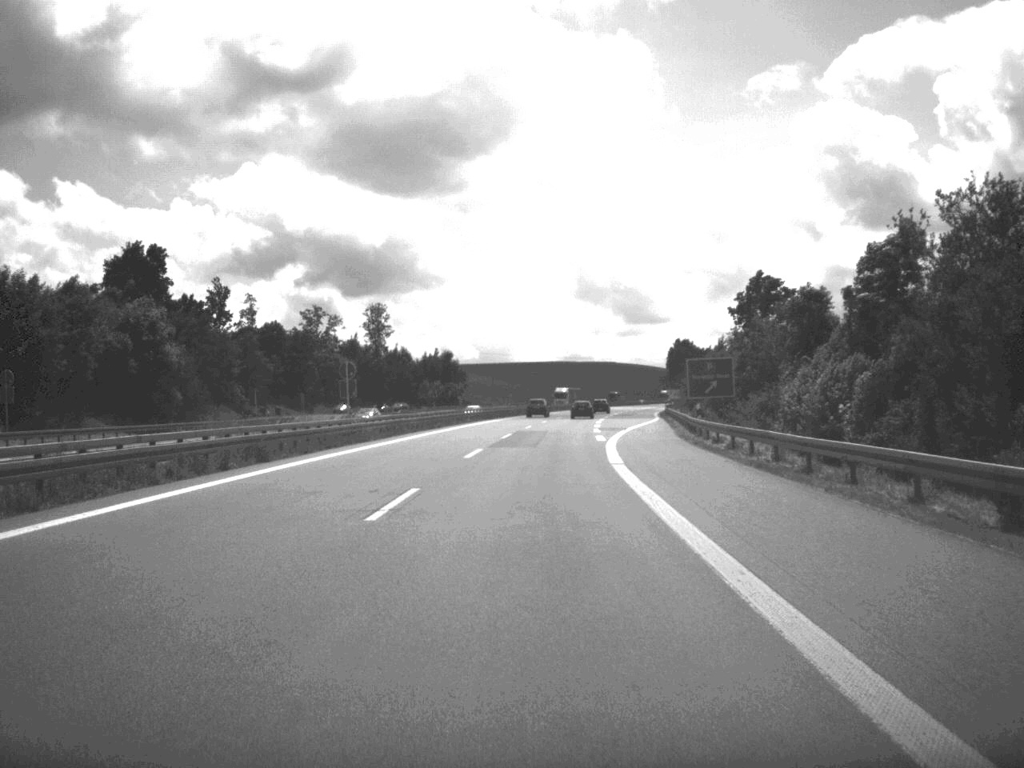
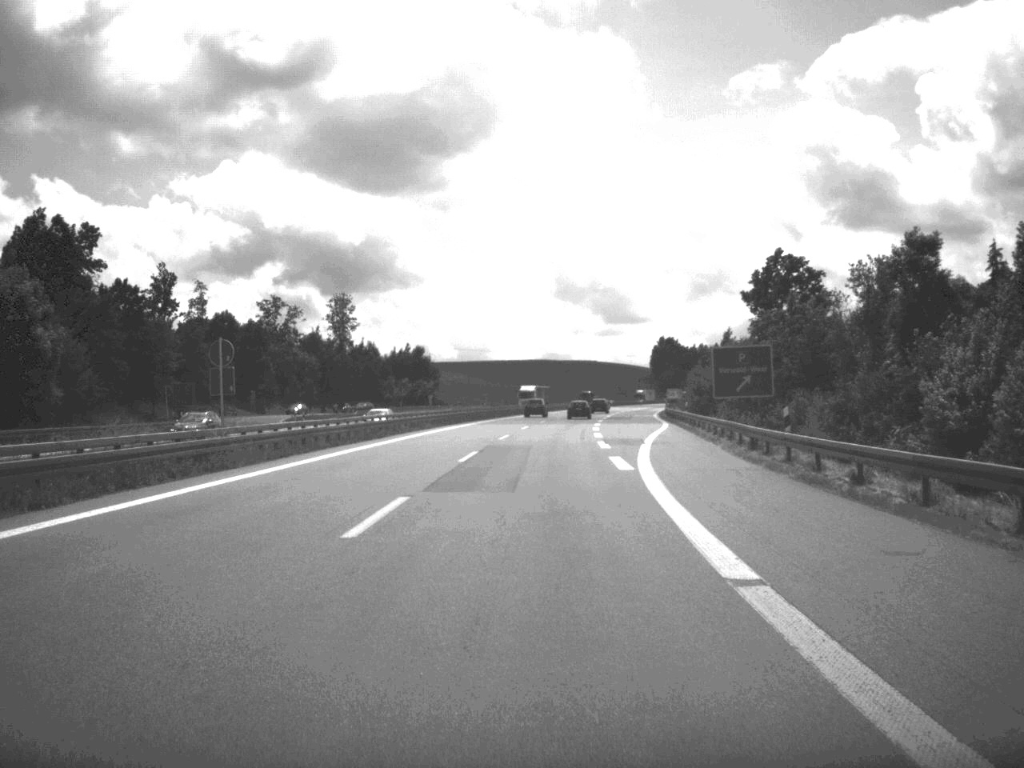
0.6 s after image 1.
(+0.2, +19.9) m; +1°
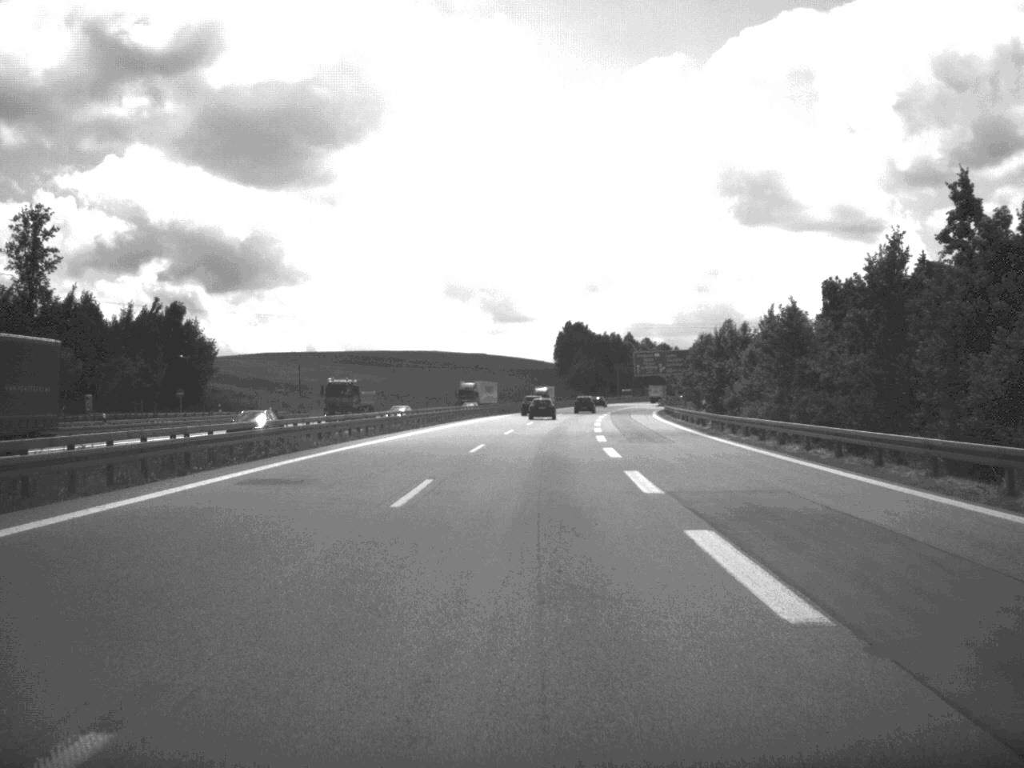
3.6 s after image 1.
(+4.1, +102.3) m; +5°
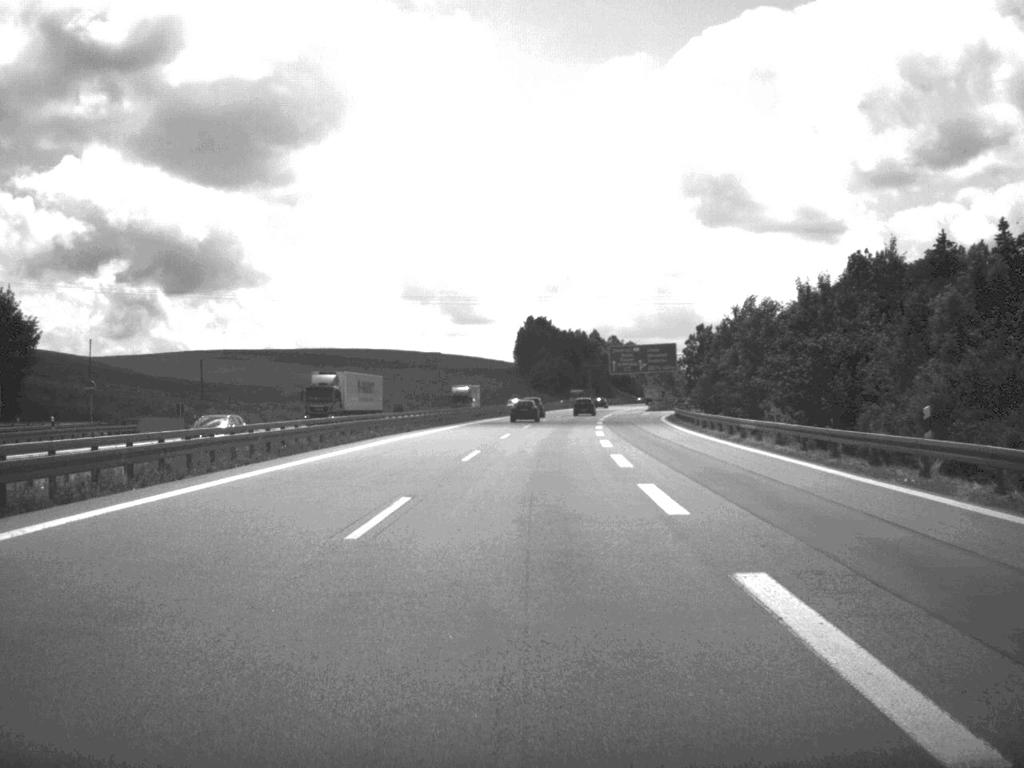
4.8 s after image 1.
(+0.6, +39.1) m; +2°
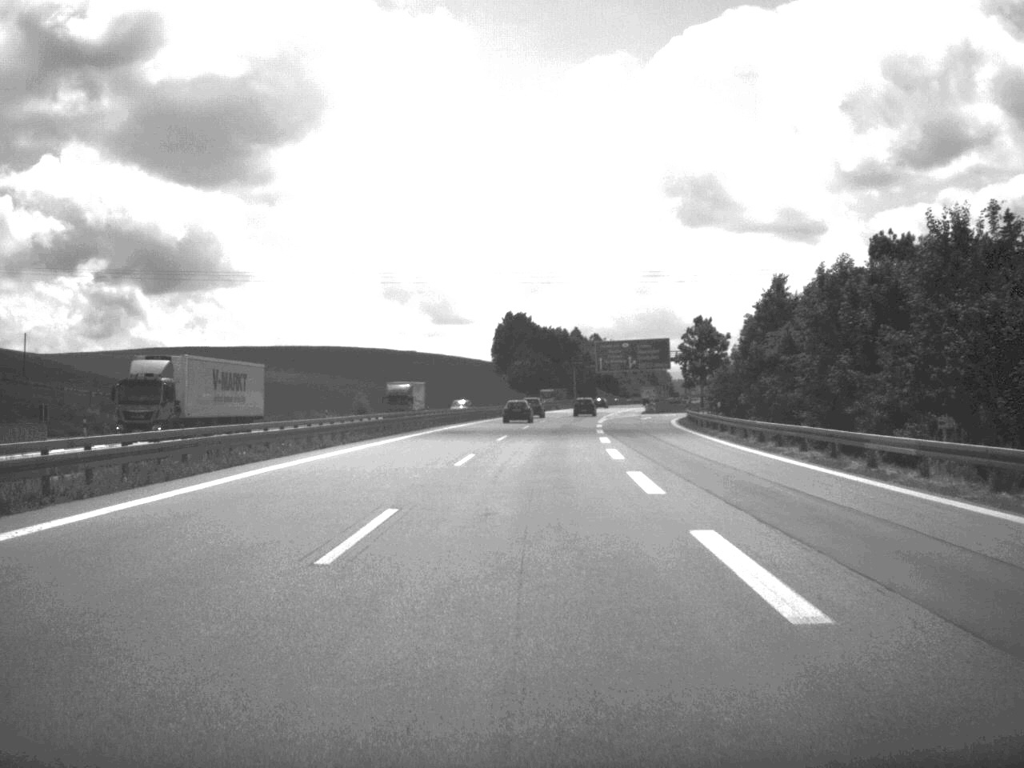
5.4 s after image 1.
(+0.2, +19.9) m; +1°
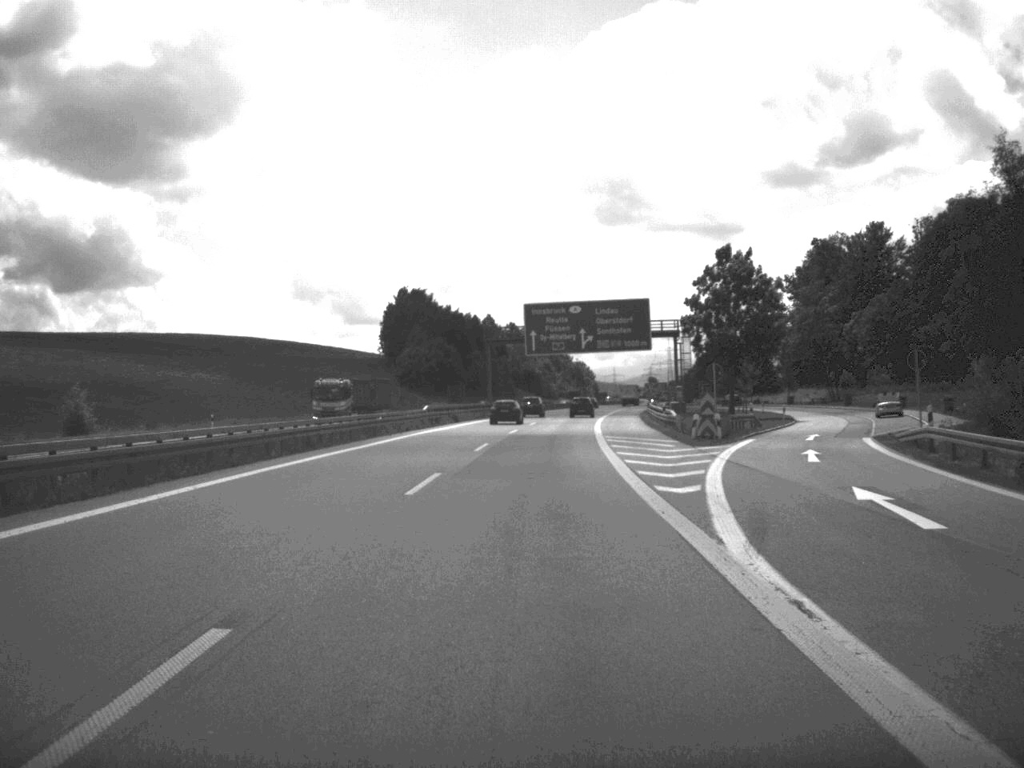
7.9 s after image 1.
(+2.7, +79.9) m; +4°
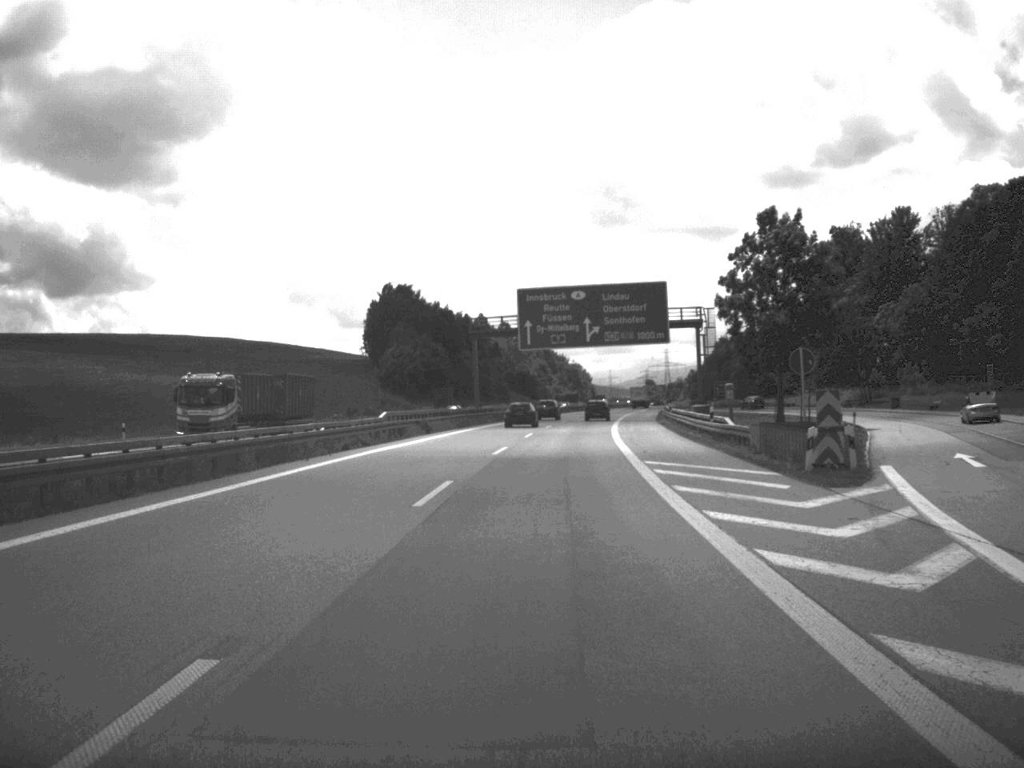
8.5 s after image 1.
(0.0, +18.8) m; 0°
